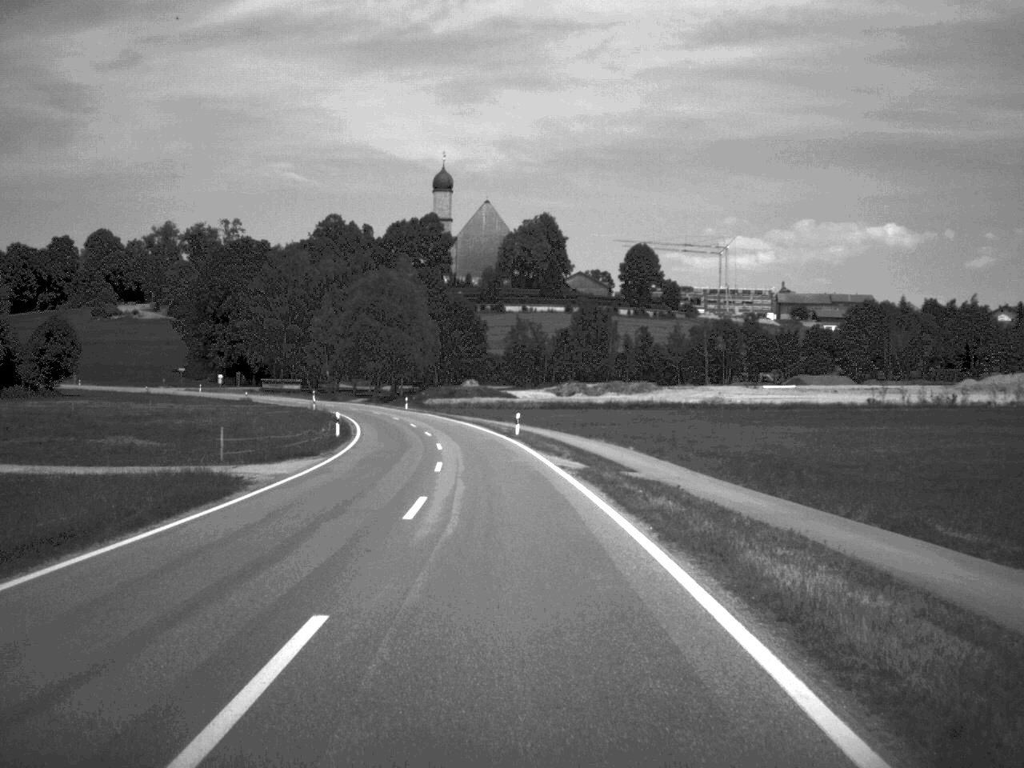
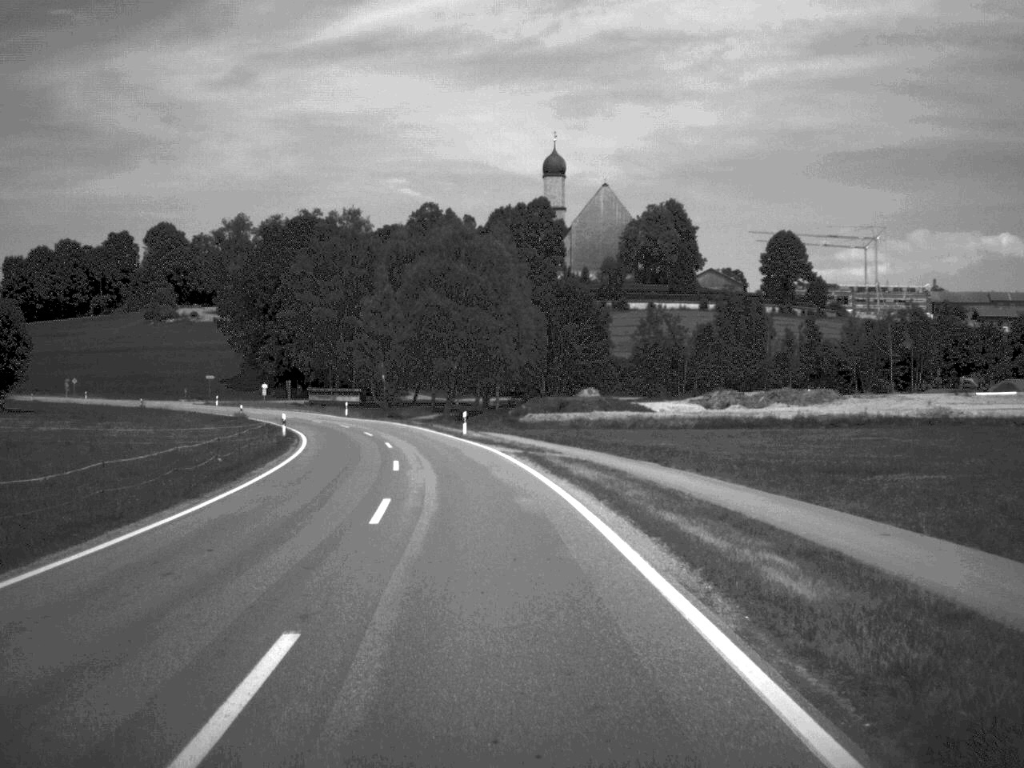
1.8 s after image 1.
(-2.0, +47.9) m; -5°
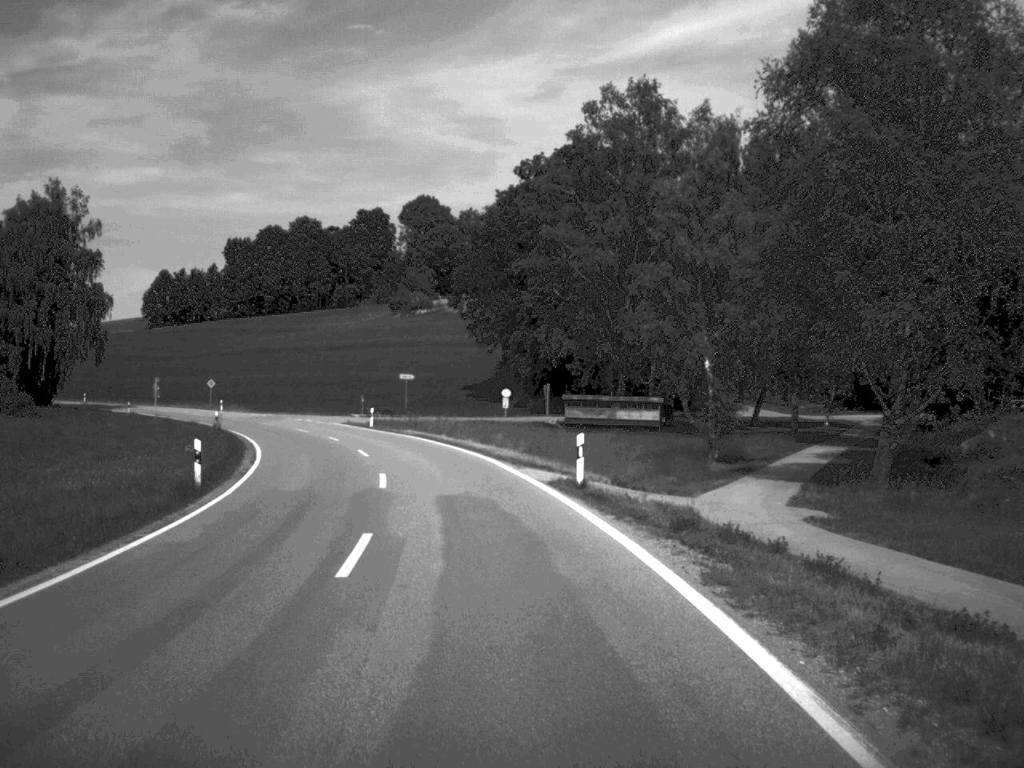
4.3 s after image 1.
(-7.5, +63.4) m; -14°
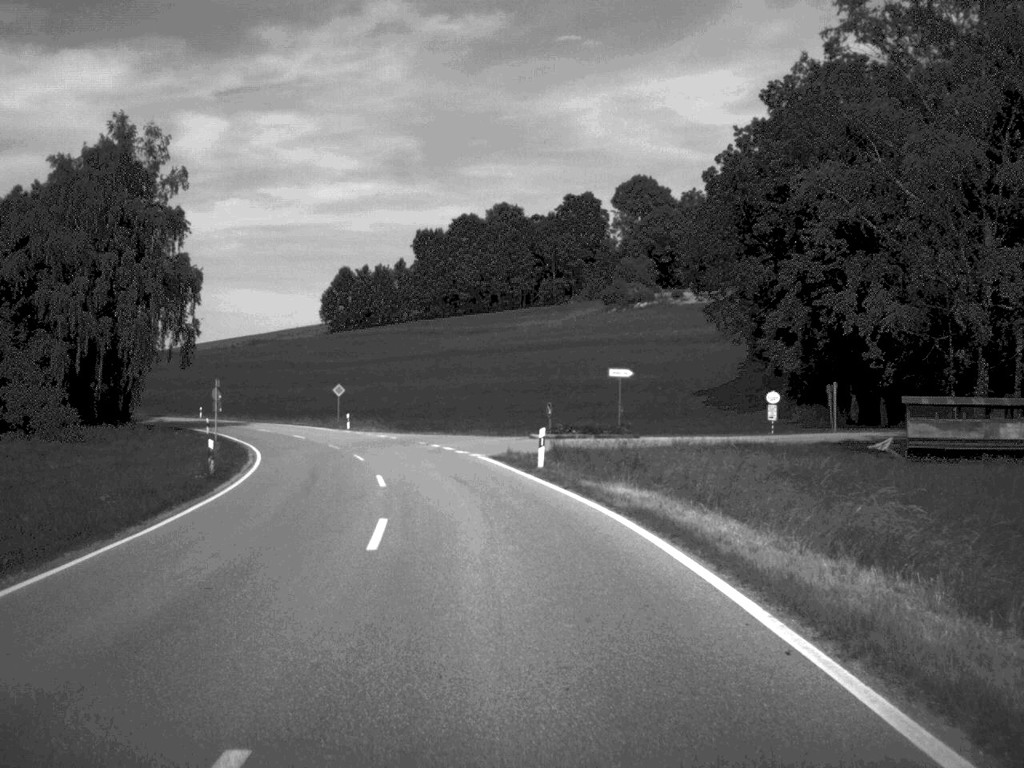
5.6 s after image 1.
(-2.9, +33.9) m; -10°
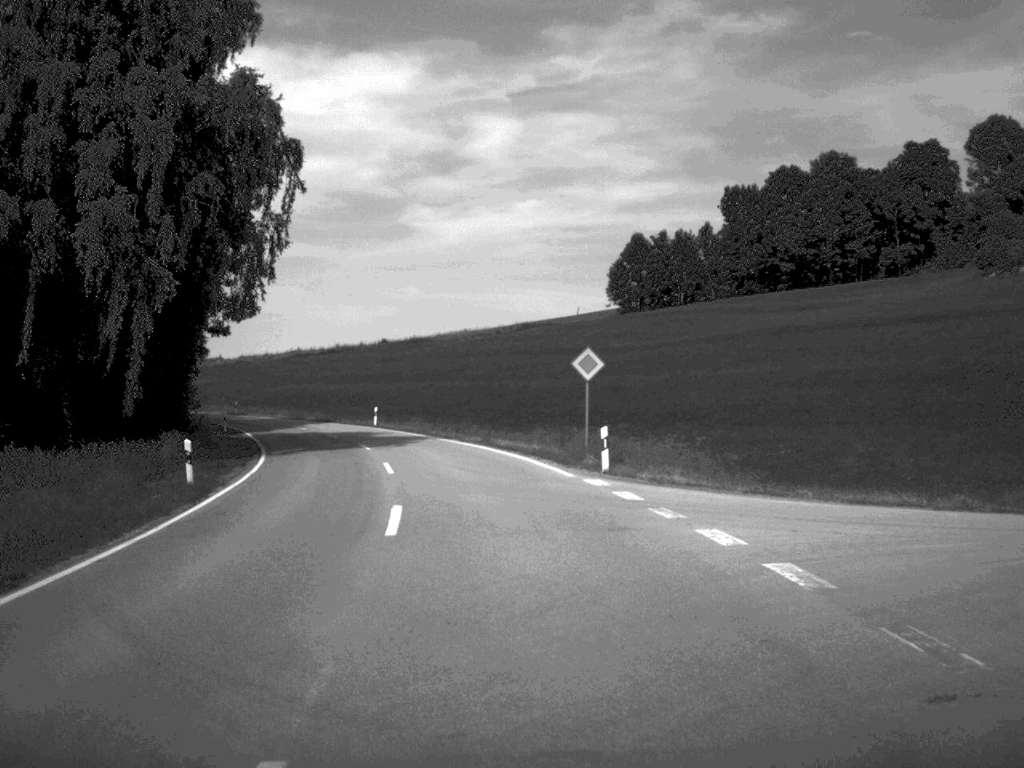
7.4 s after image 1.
(-5.6, +46.2) m; -13°
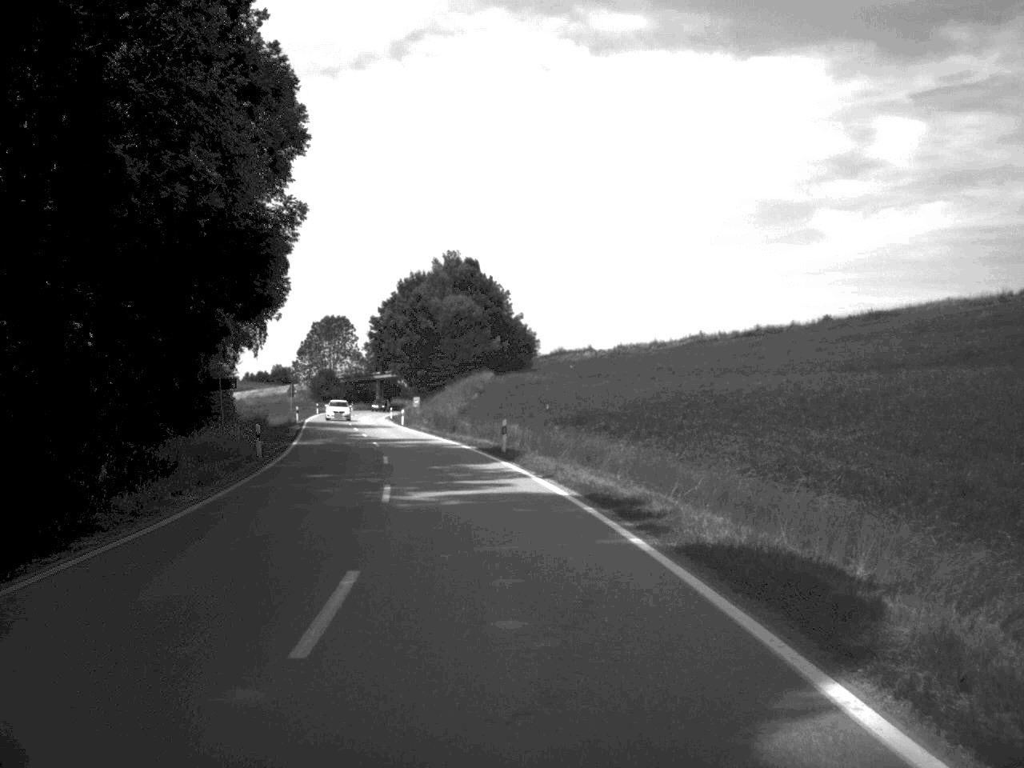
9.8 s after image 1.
(-10.6, +65.0) m; -18°
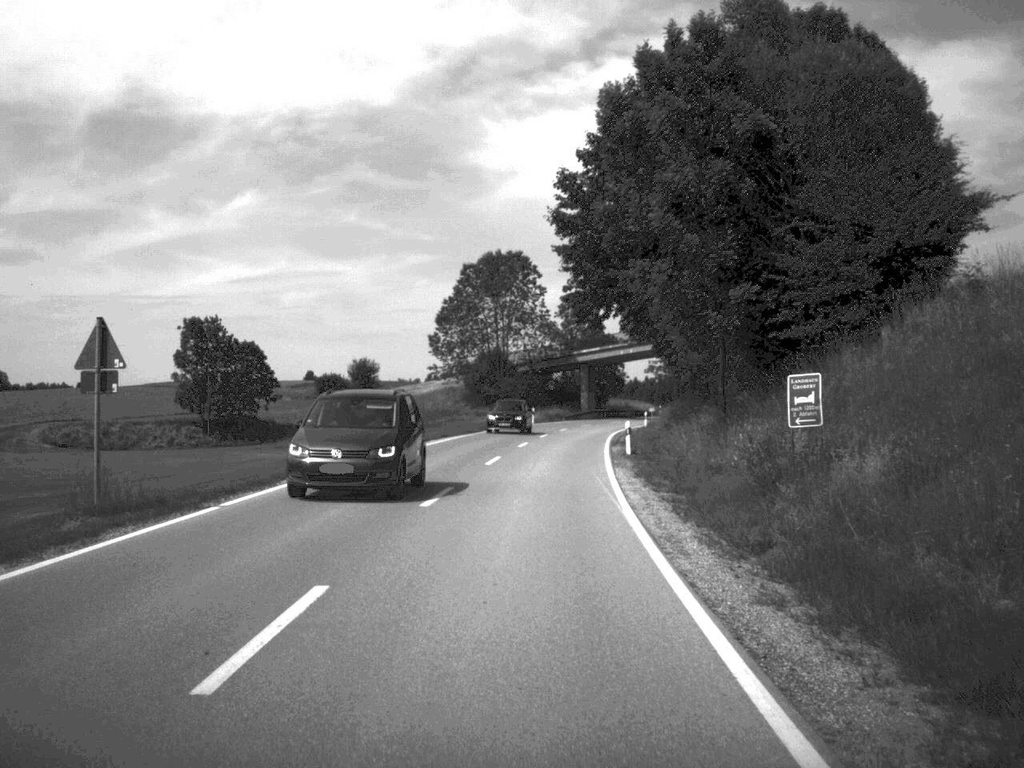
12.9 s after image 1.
(-9.6, +82.9) m; -9°
